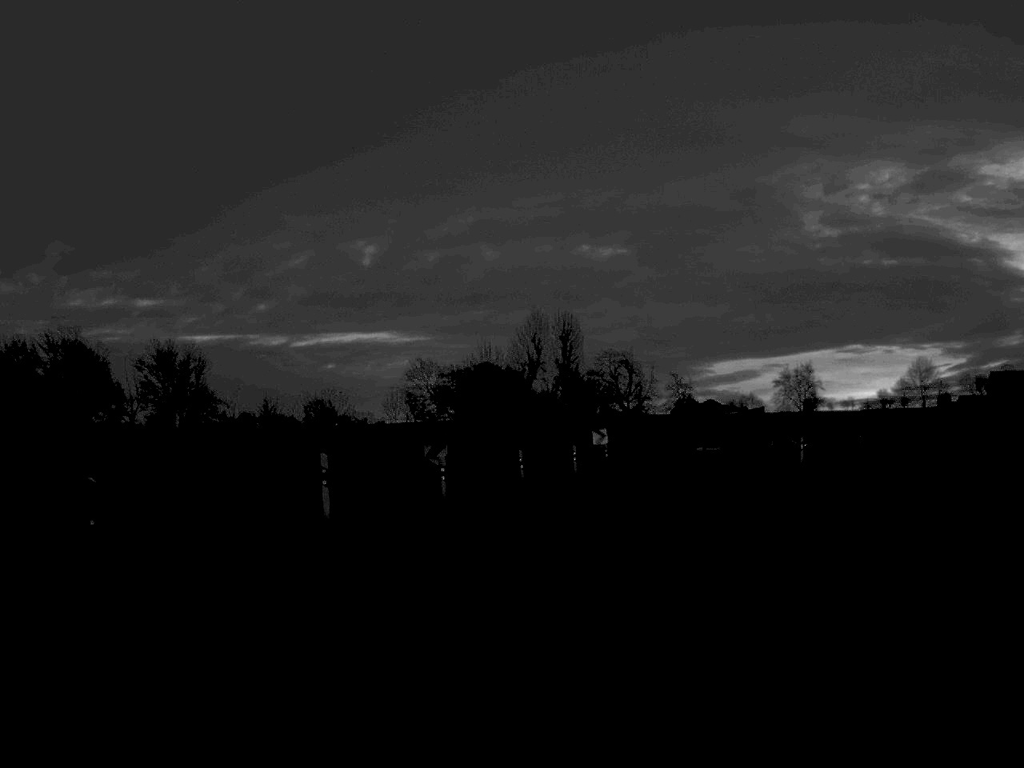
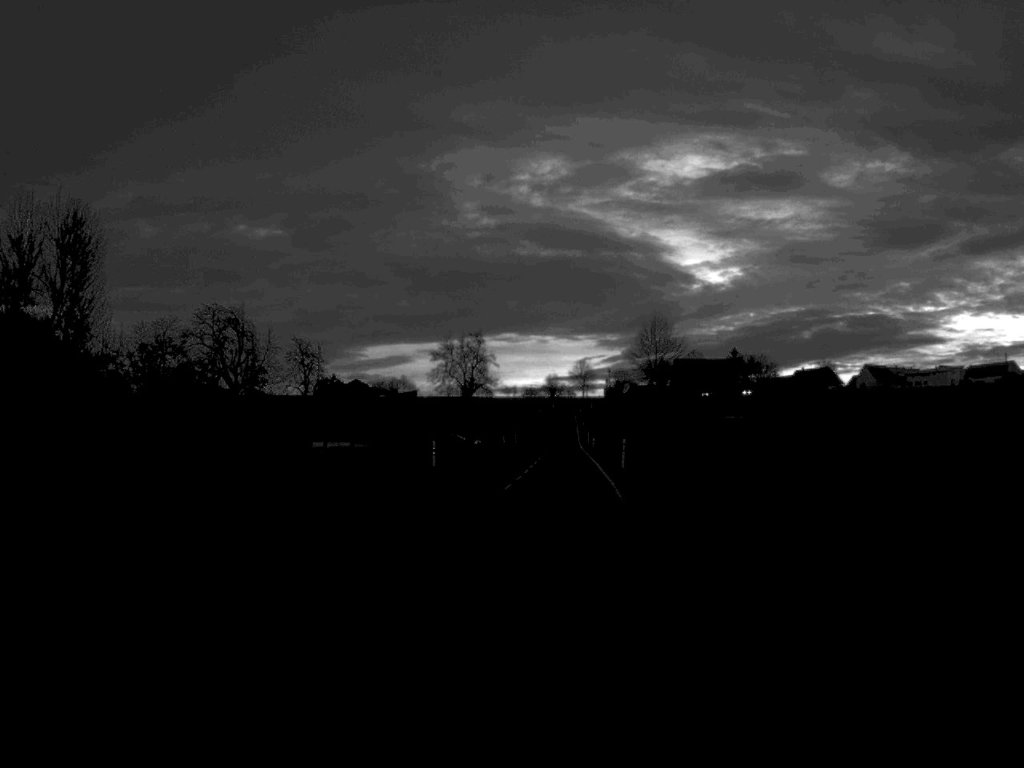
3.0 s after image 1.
(+9.0, +50.9) m; +15°
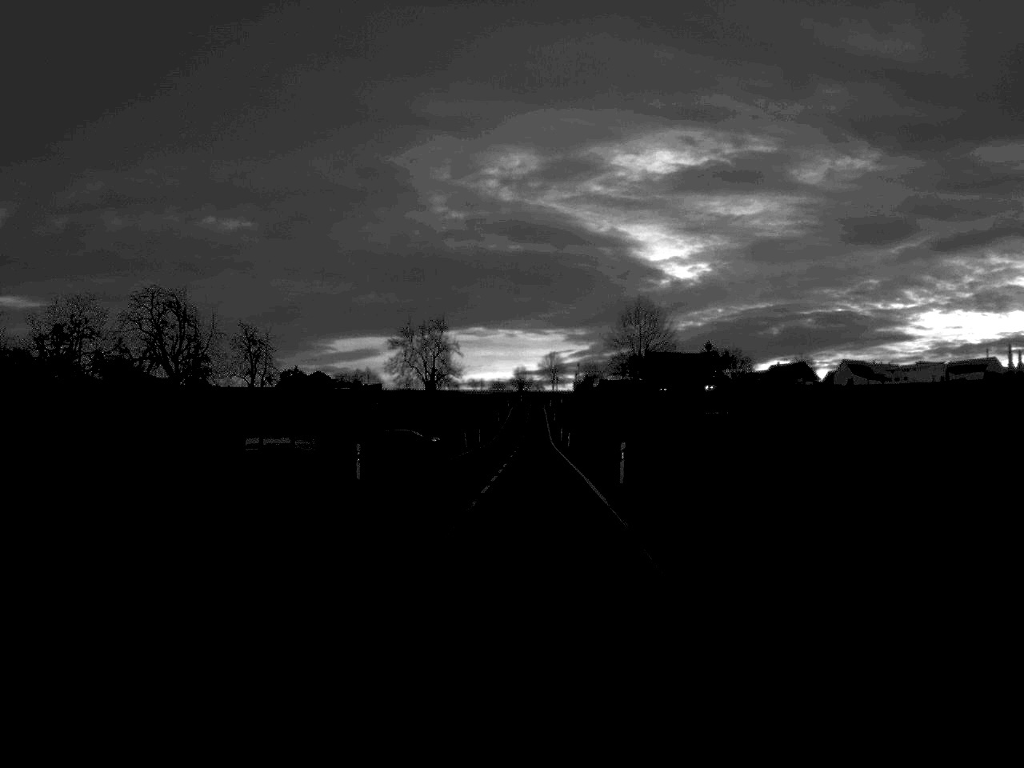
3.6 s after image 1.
(+0.2, +12.9) m; +1°
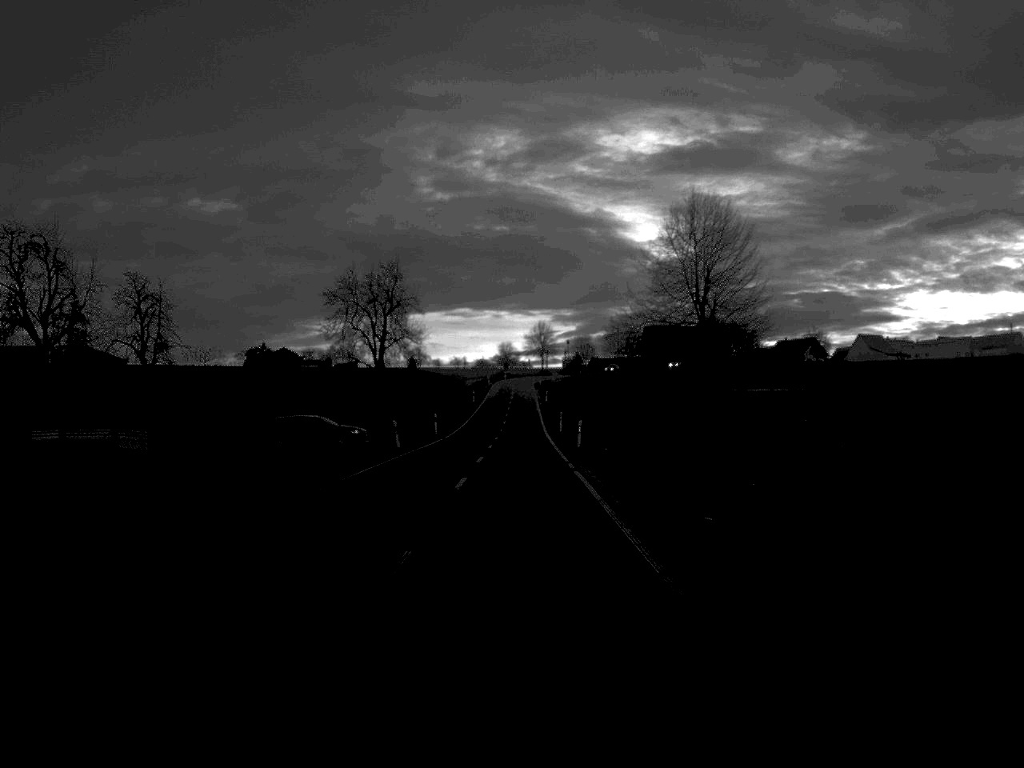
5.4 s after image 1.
(+0.3, +36.4) m; 0°
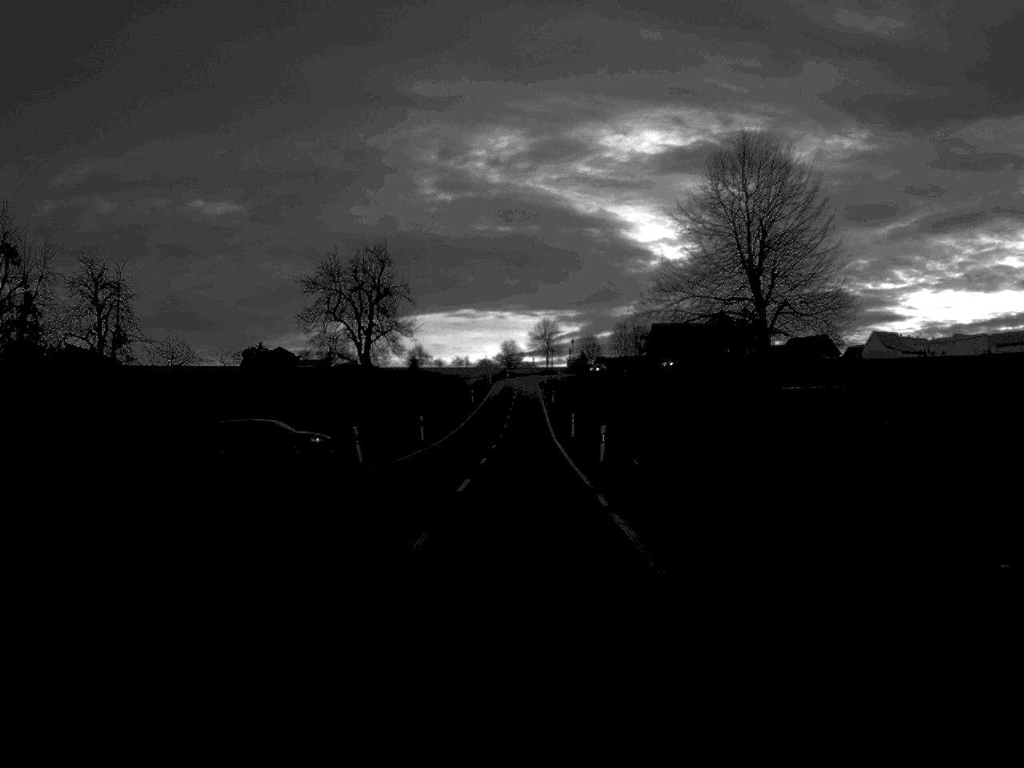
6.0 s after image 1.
(0.0, +11.9) m; 0°
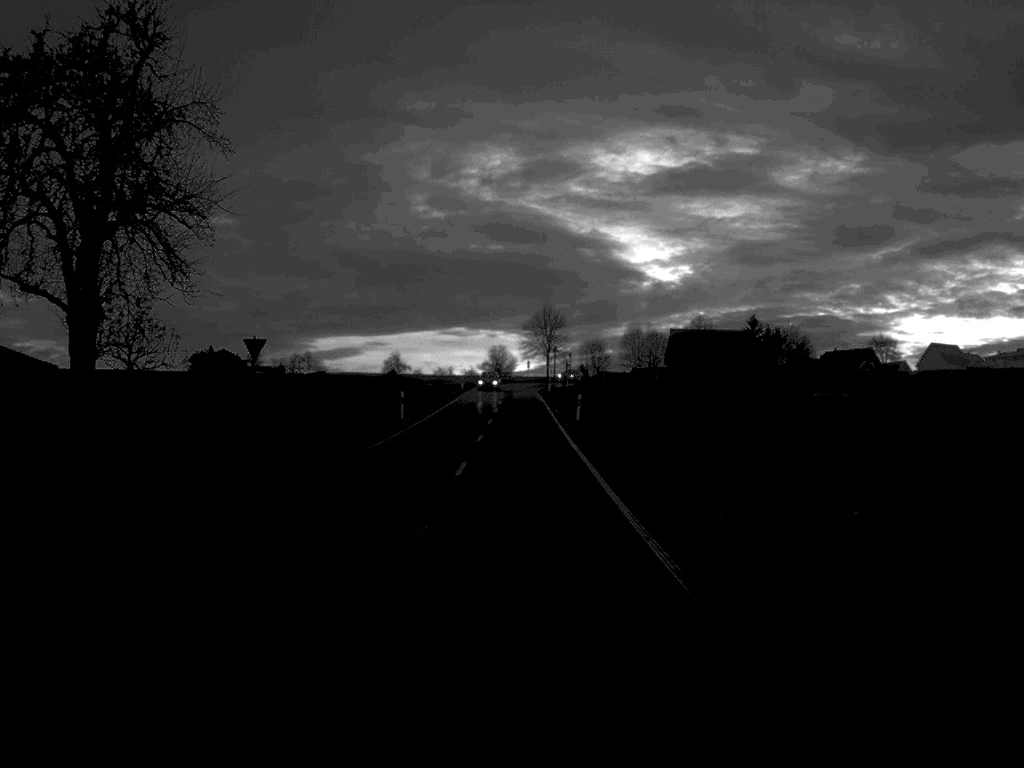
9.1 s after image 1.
(0.0, +59.7) m; 0°
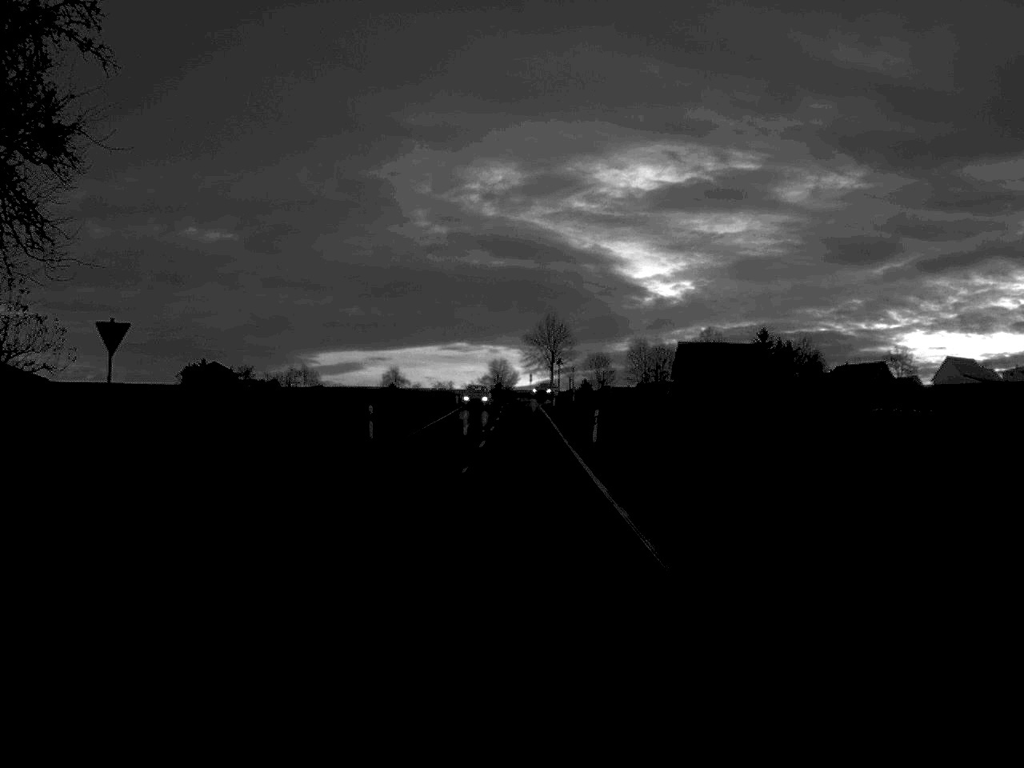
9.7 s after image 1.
(0.0, +10.8) m; 0°
